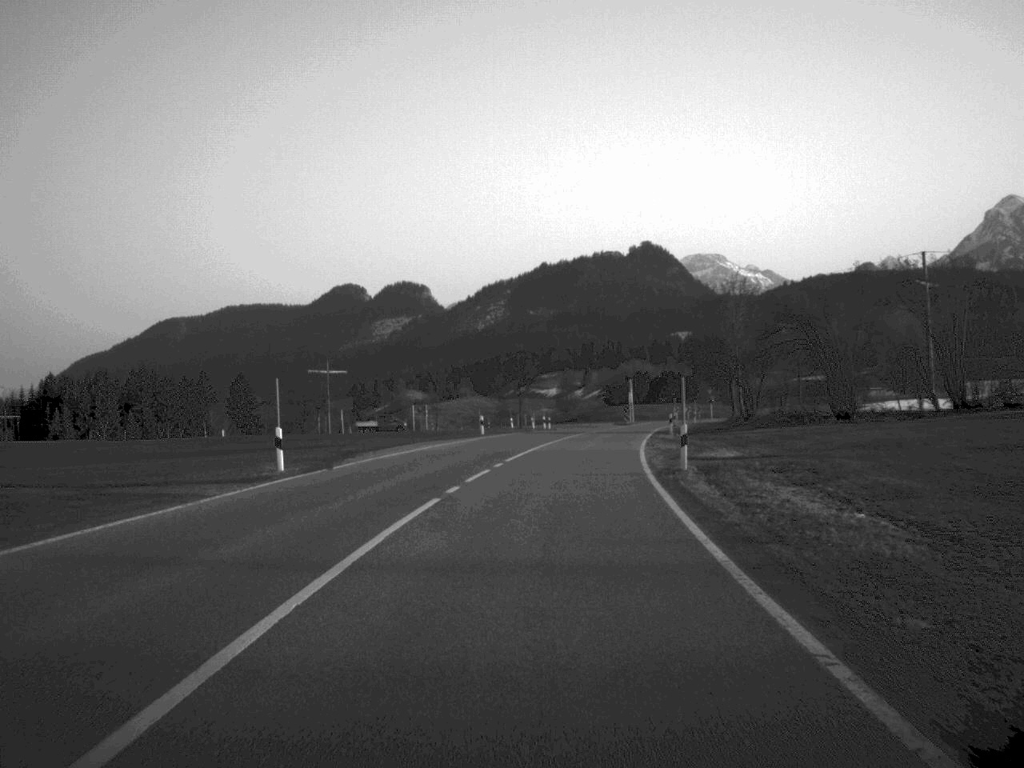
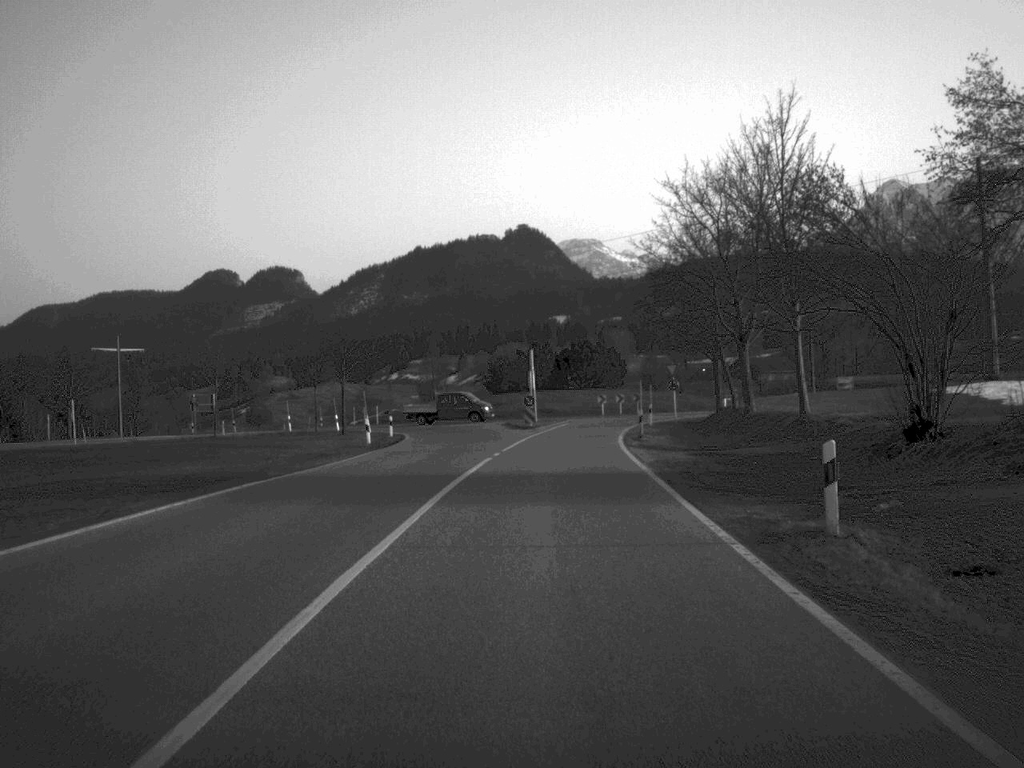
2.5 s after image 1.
(+2.4, +48.0) m; +6°
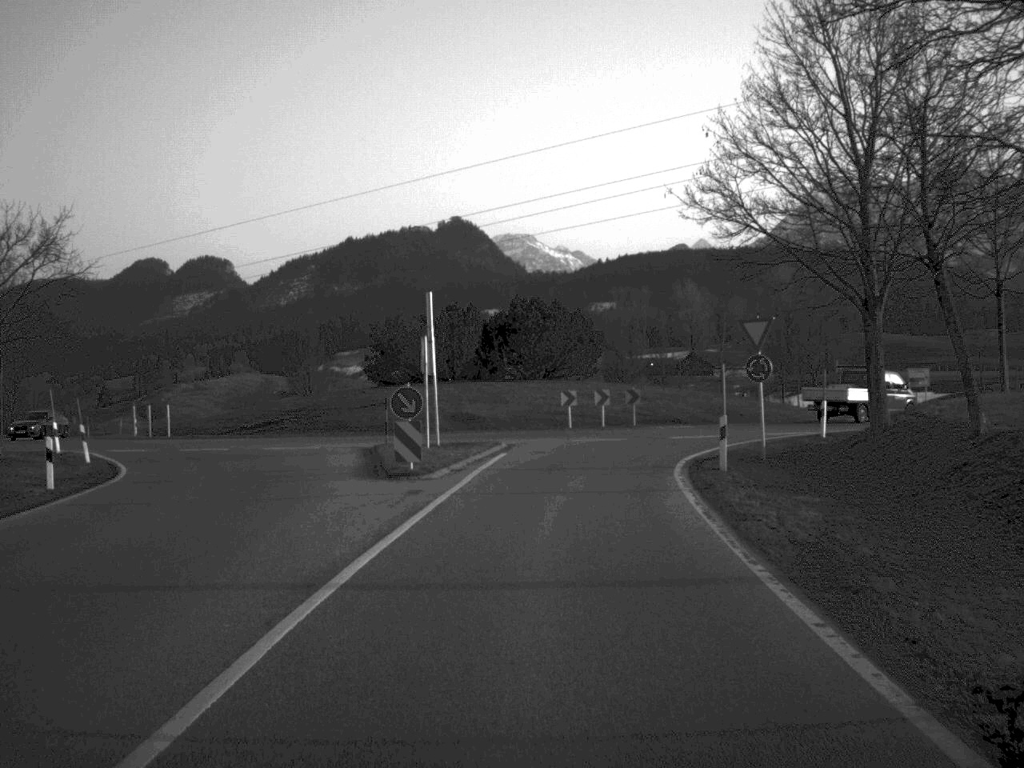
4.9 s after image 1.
(+1.0, +38.0) m; +3°
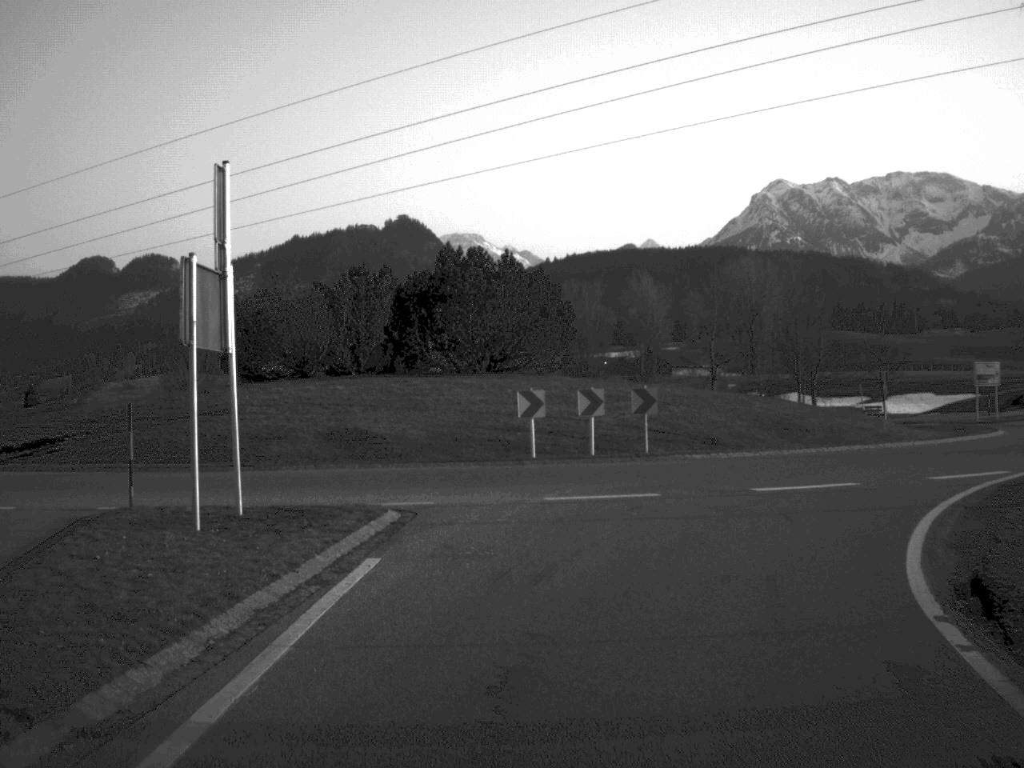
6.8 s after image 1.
(+0.3, +19.2) m; +2°
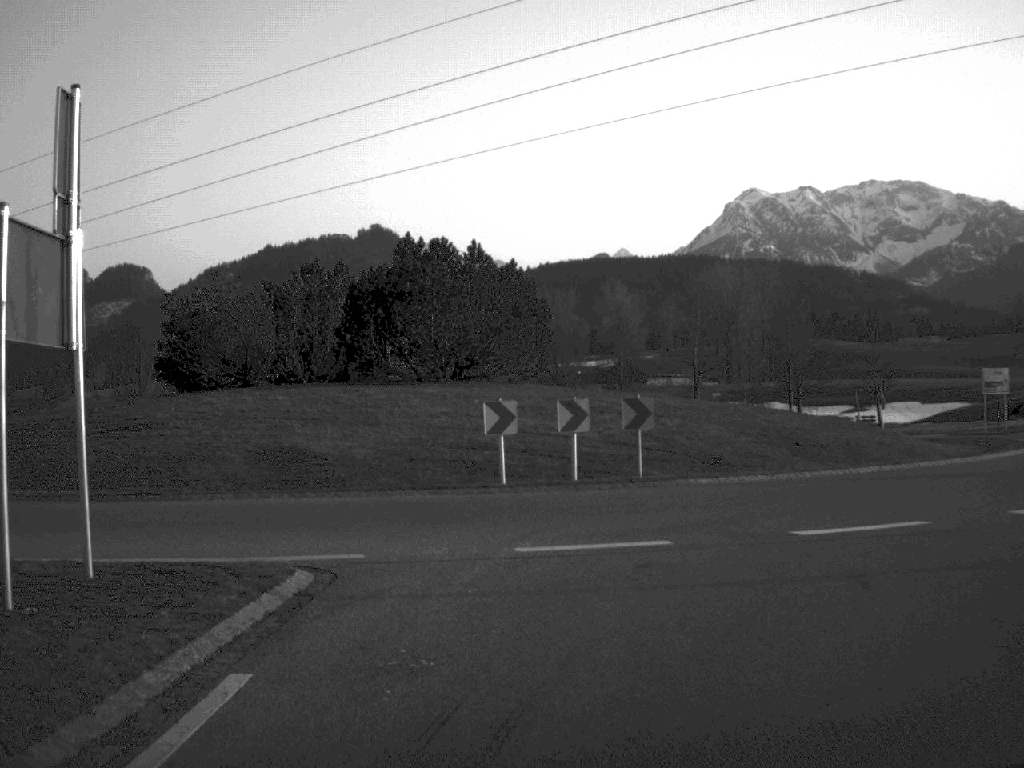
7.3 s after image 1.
(0.0, +4.3) m; +1°
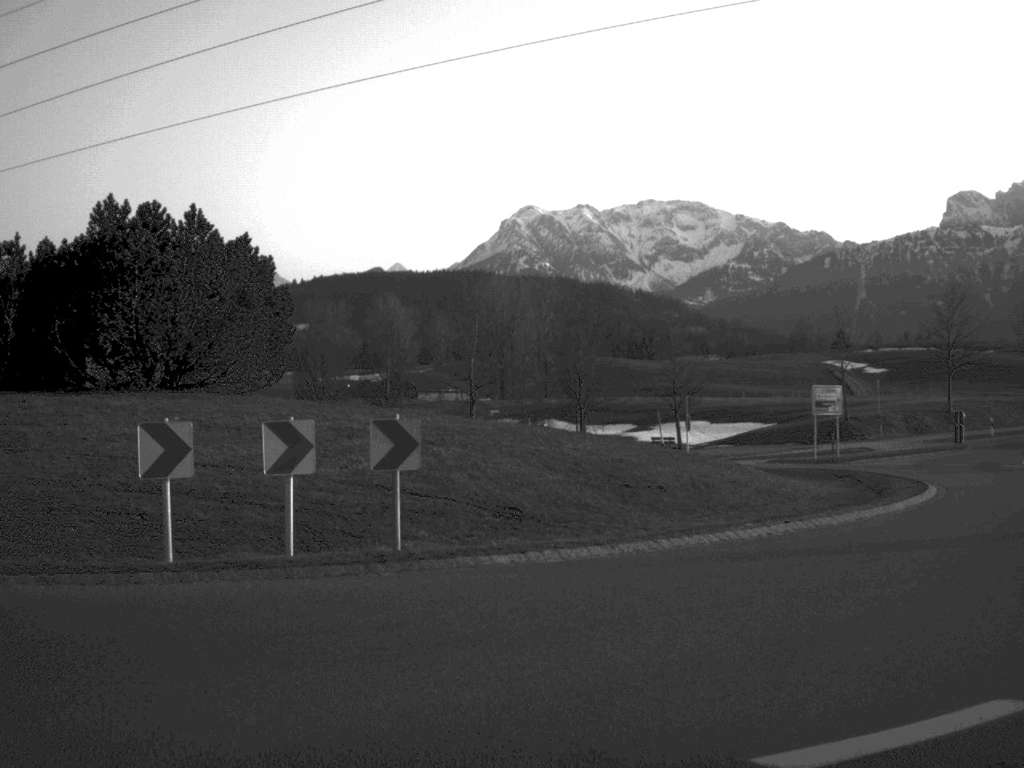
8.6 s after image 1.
(+0.5, +7.8) m; +11°
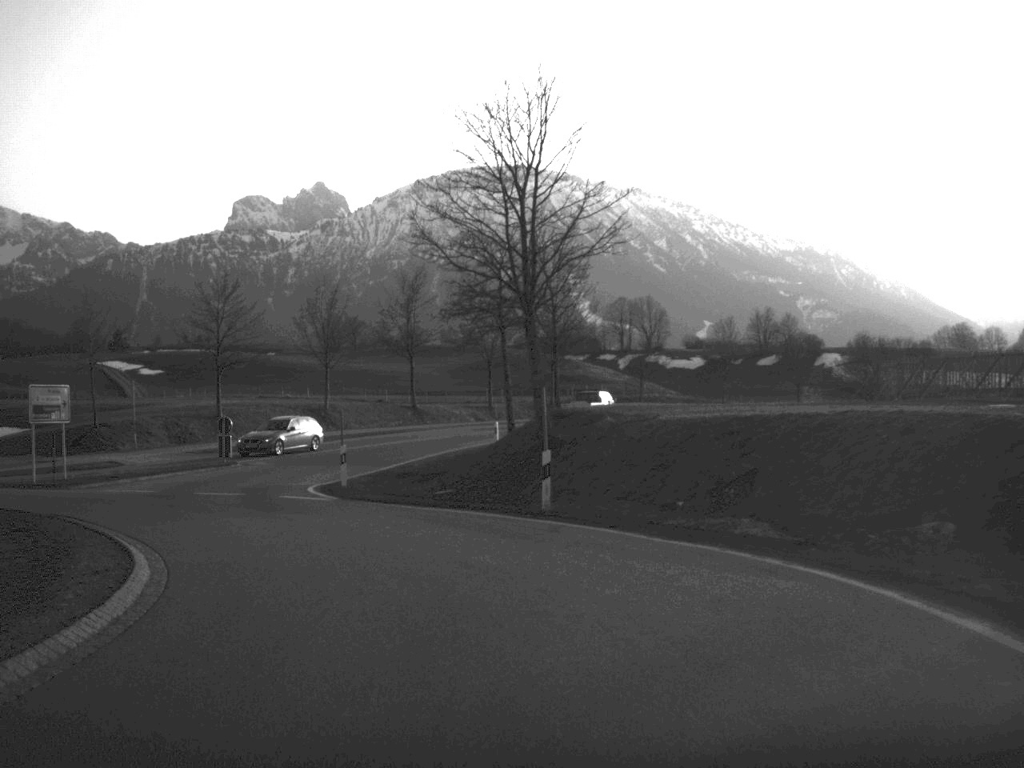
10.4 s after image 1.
(+3.2, +10.3) m; +32°
